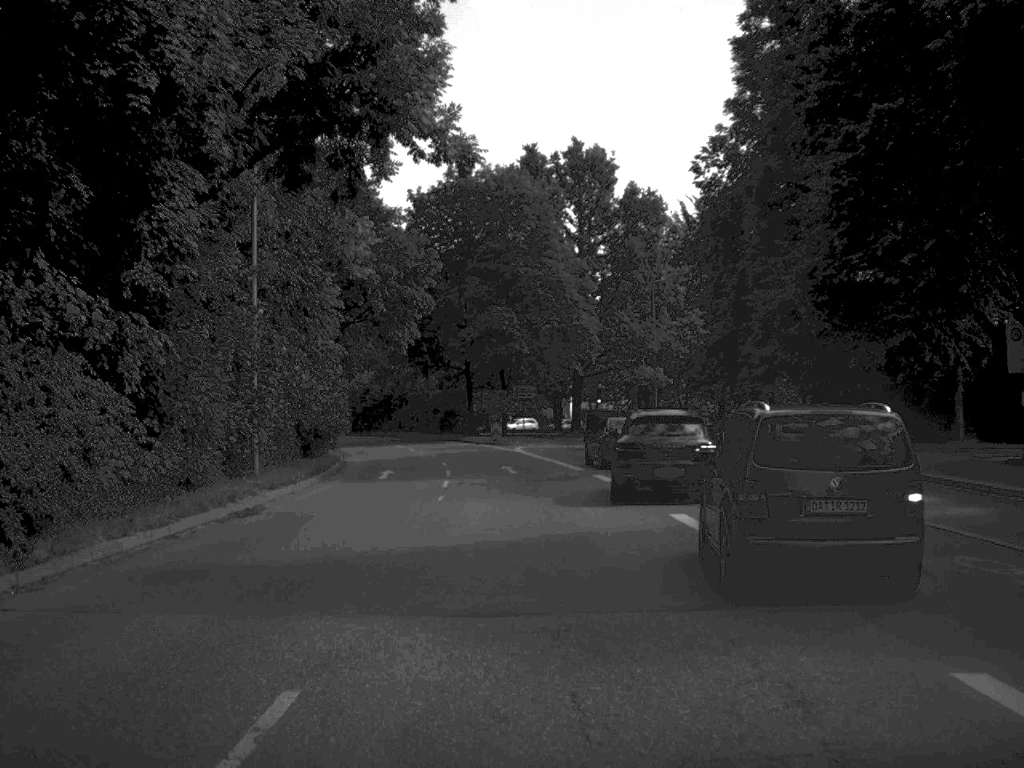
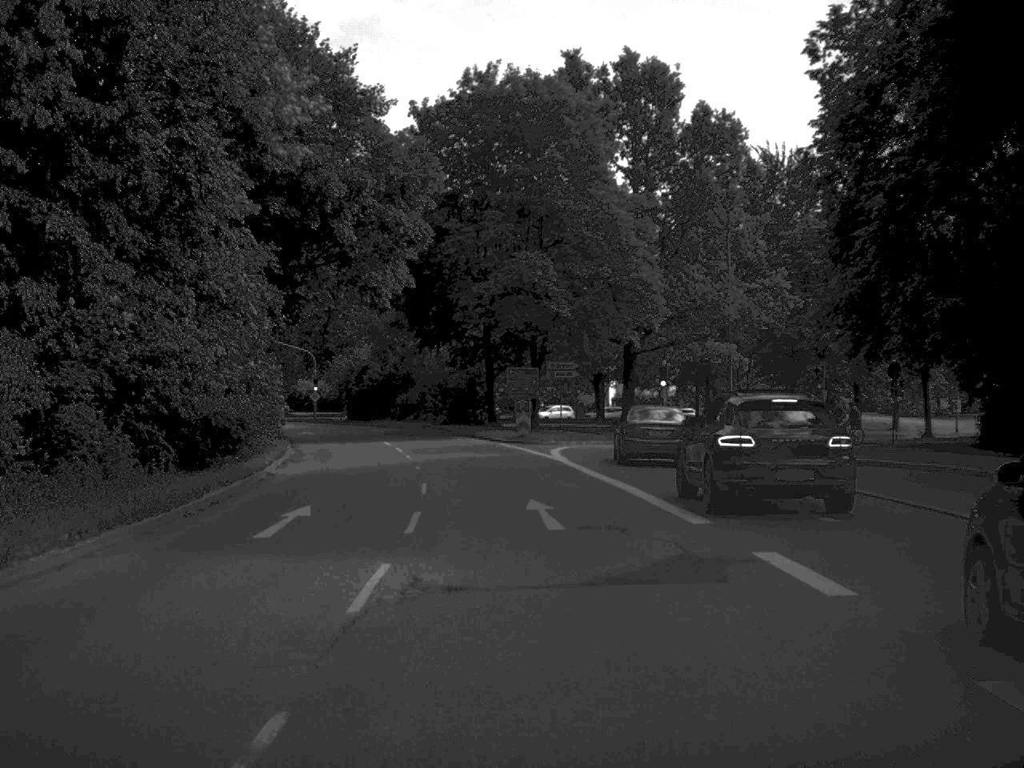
(-0.3, +18.5) m; -2°
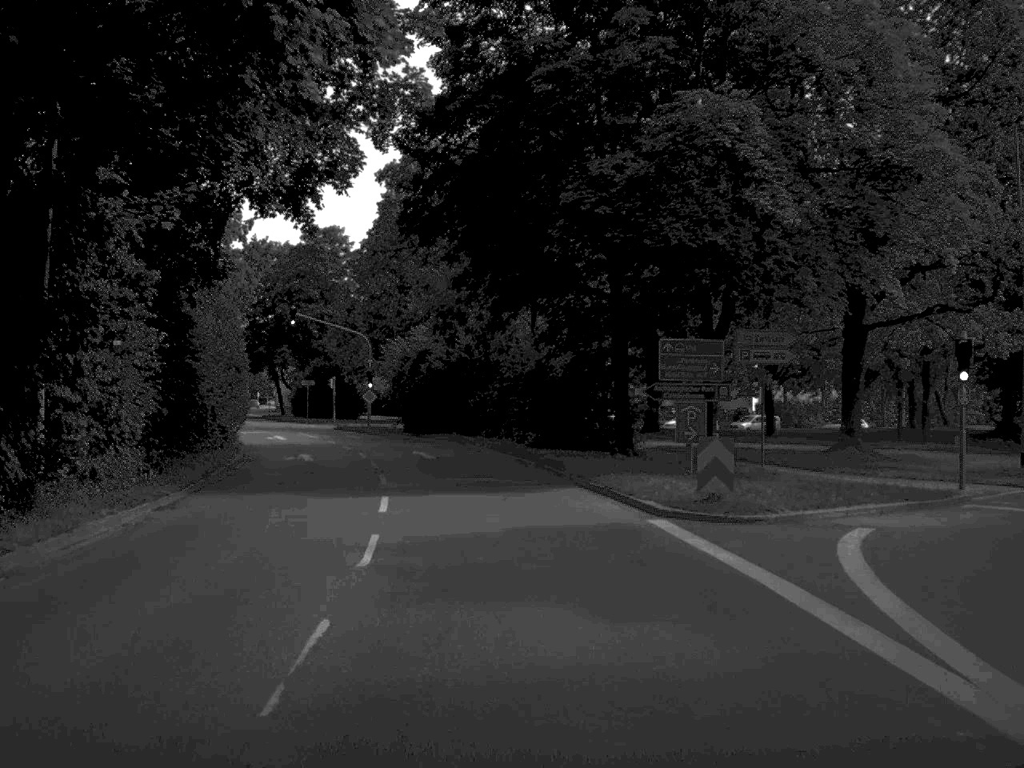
(-1.0, +26.4) m; -5°
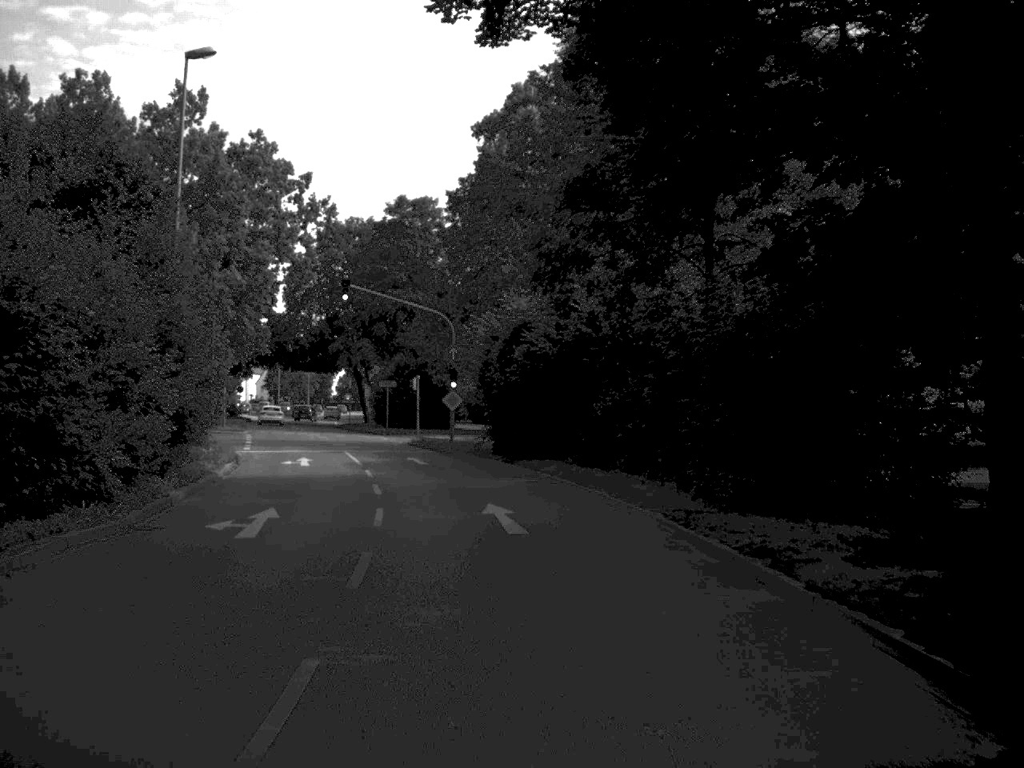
(-0.9, +19.1) m; -5°
